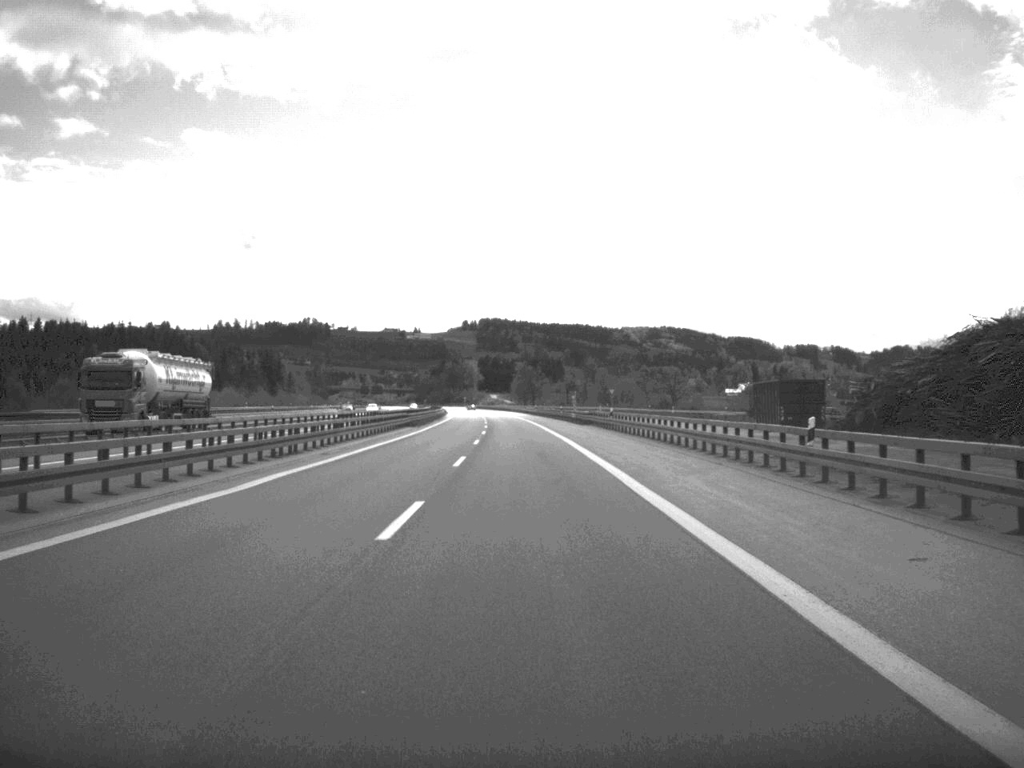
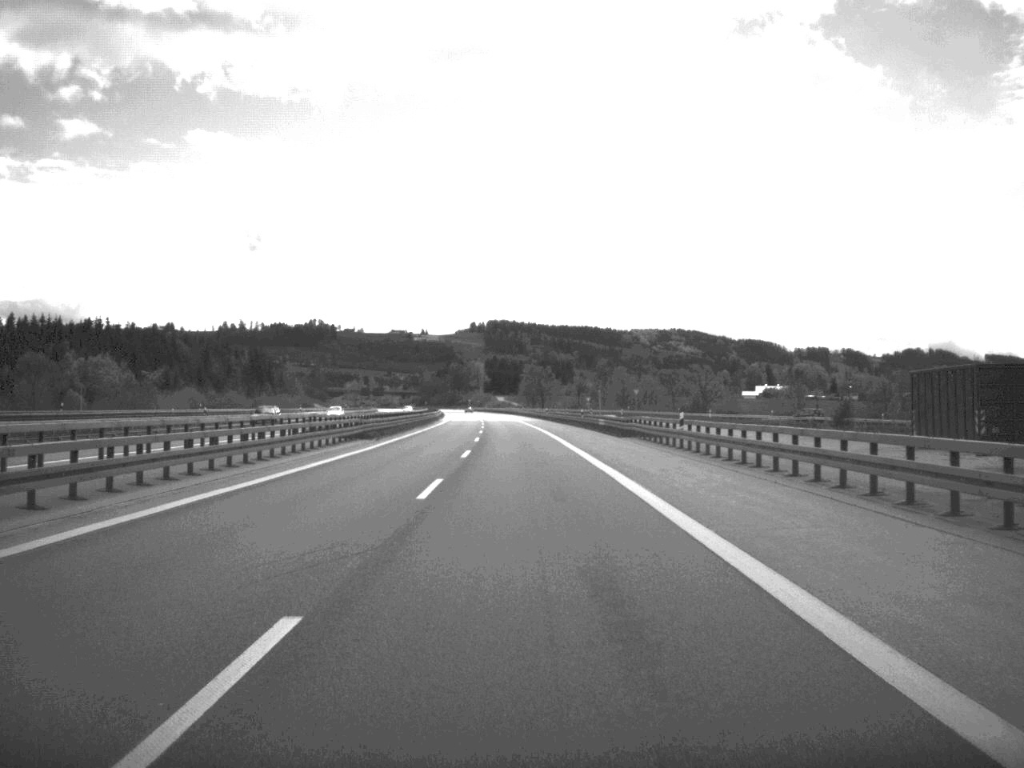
(-0.1, +29.2) m; 0°
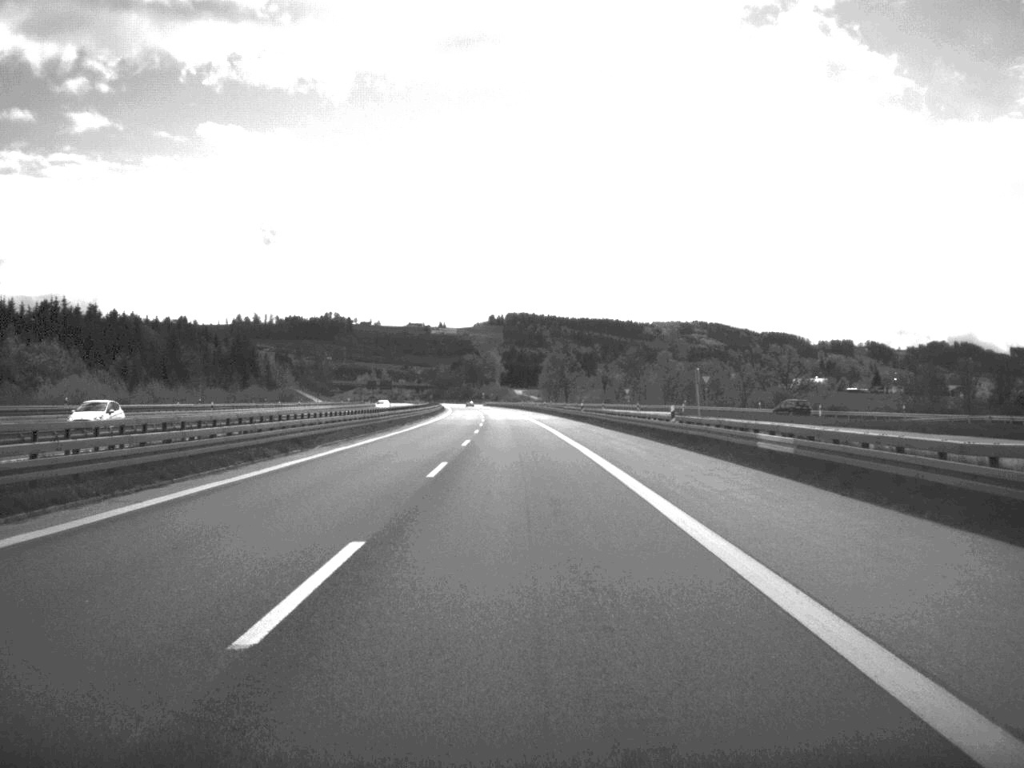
(-0.4, +49.0) m; -1°
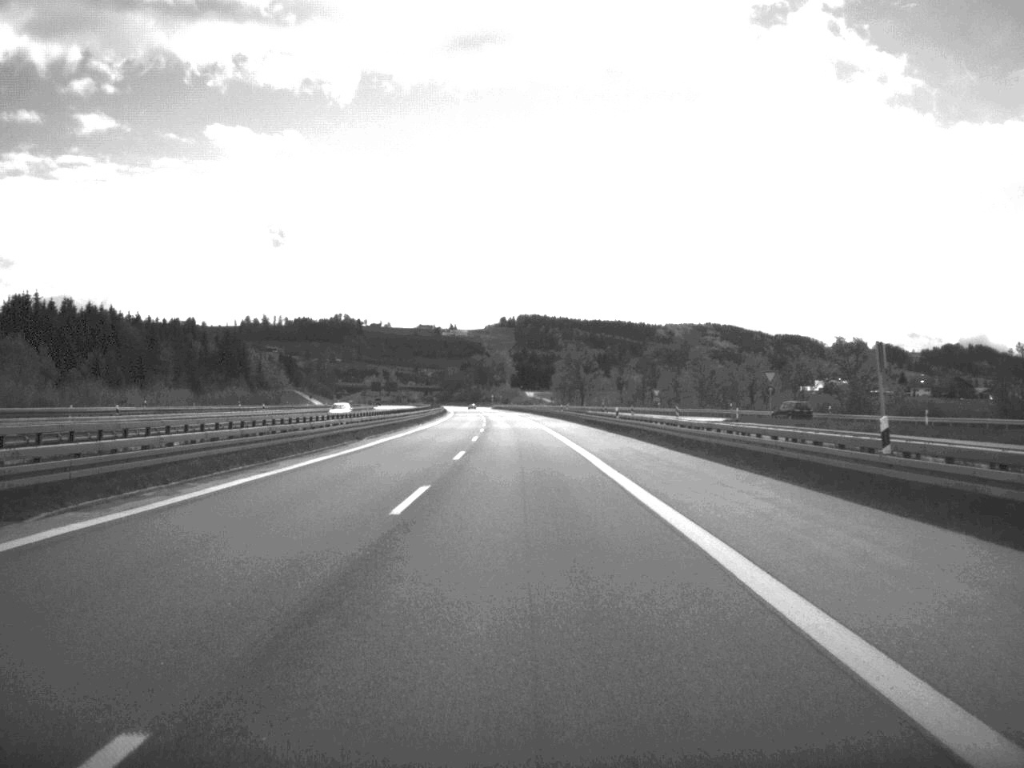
(-0.1, +25.6) m; -1°
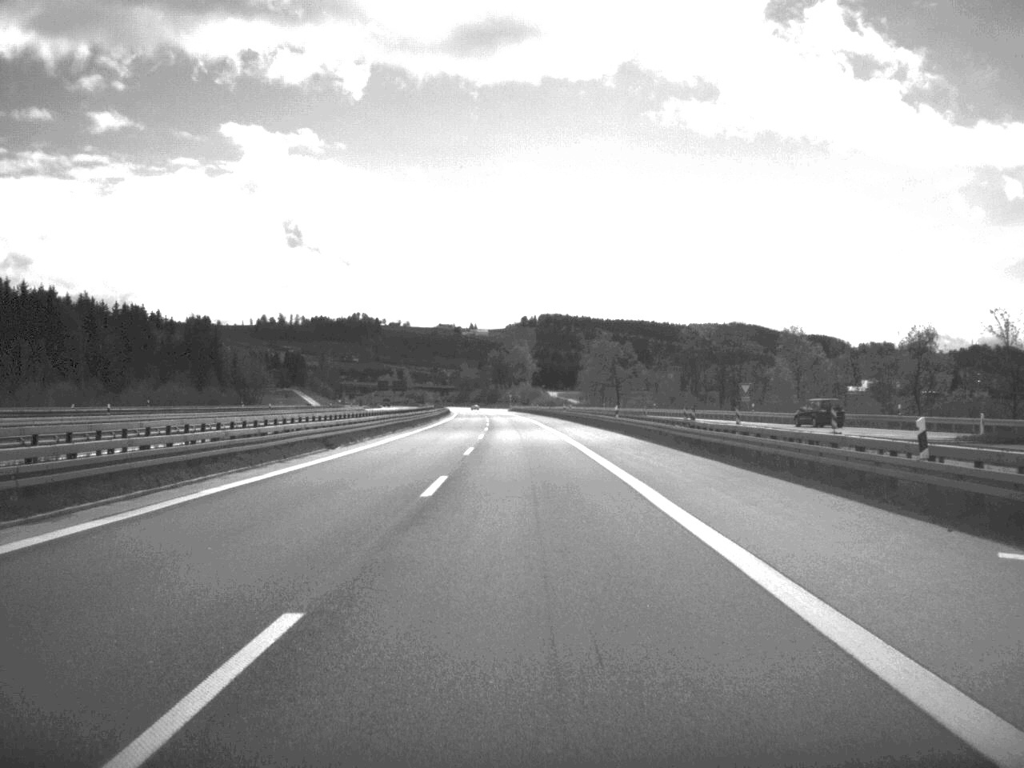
(-0.5, +50.0) m; -1°
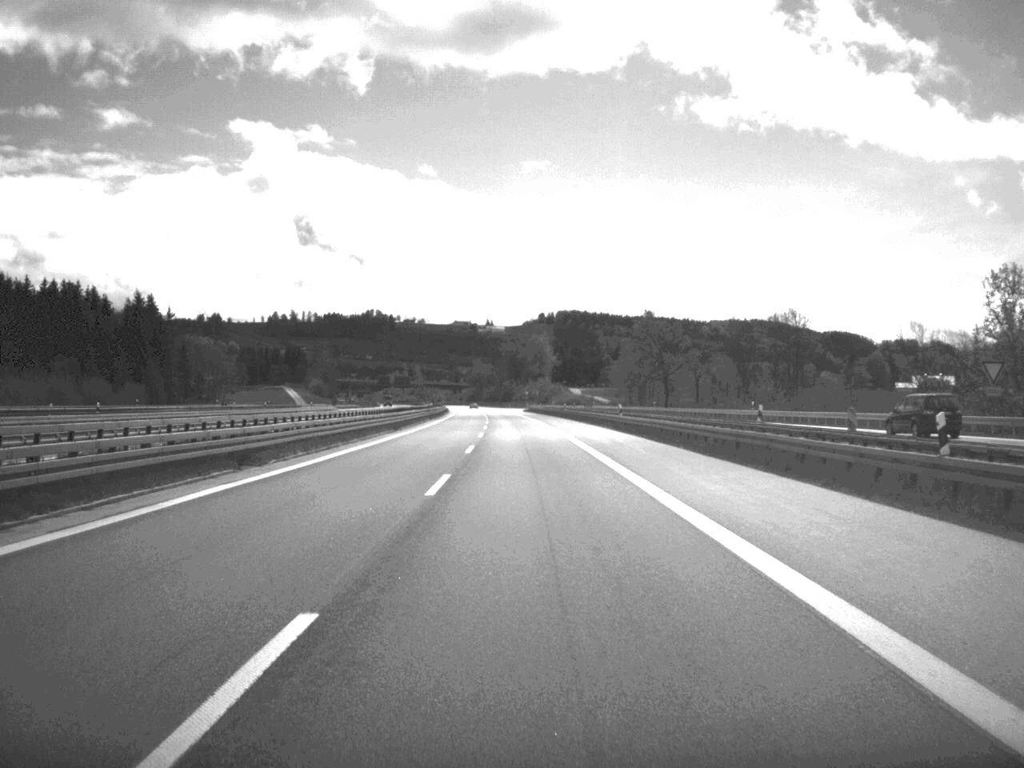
(-0.5, +53.5) m; -1°
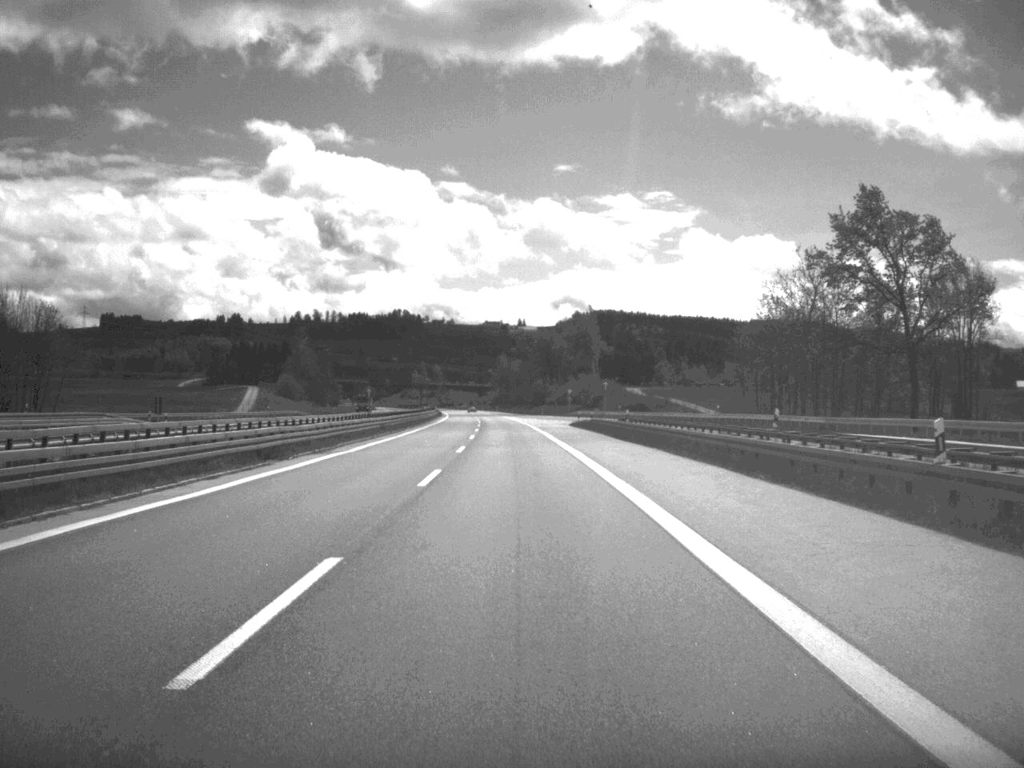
(-1.4, +103.2) m; -2°
